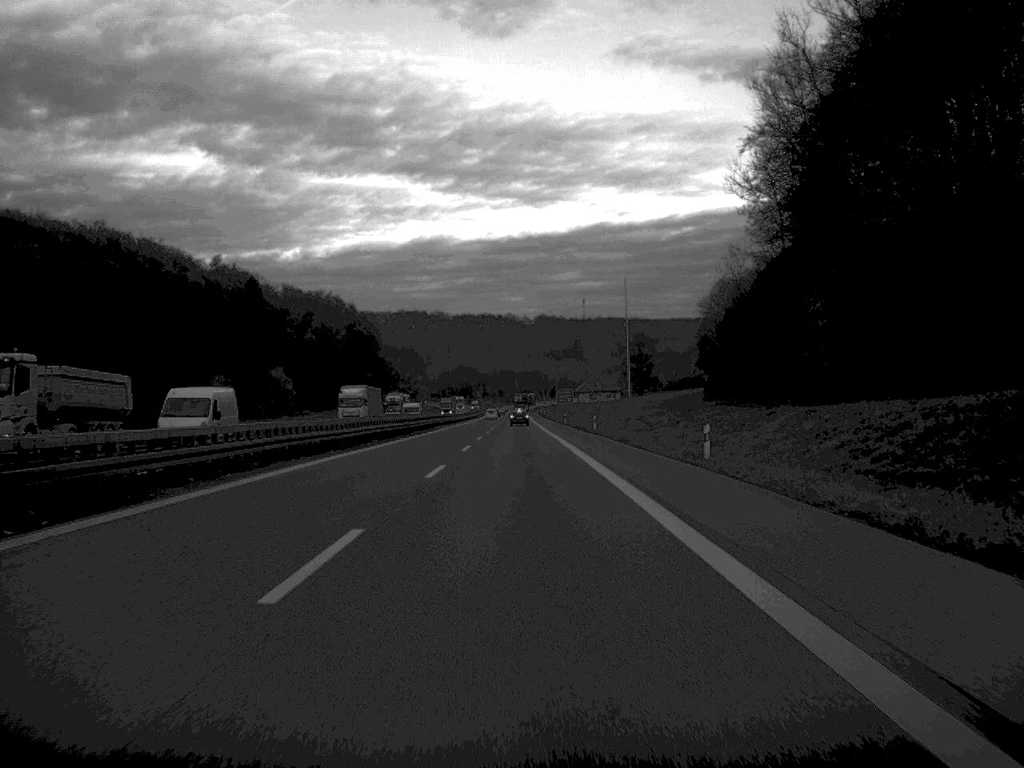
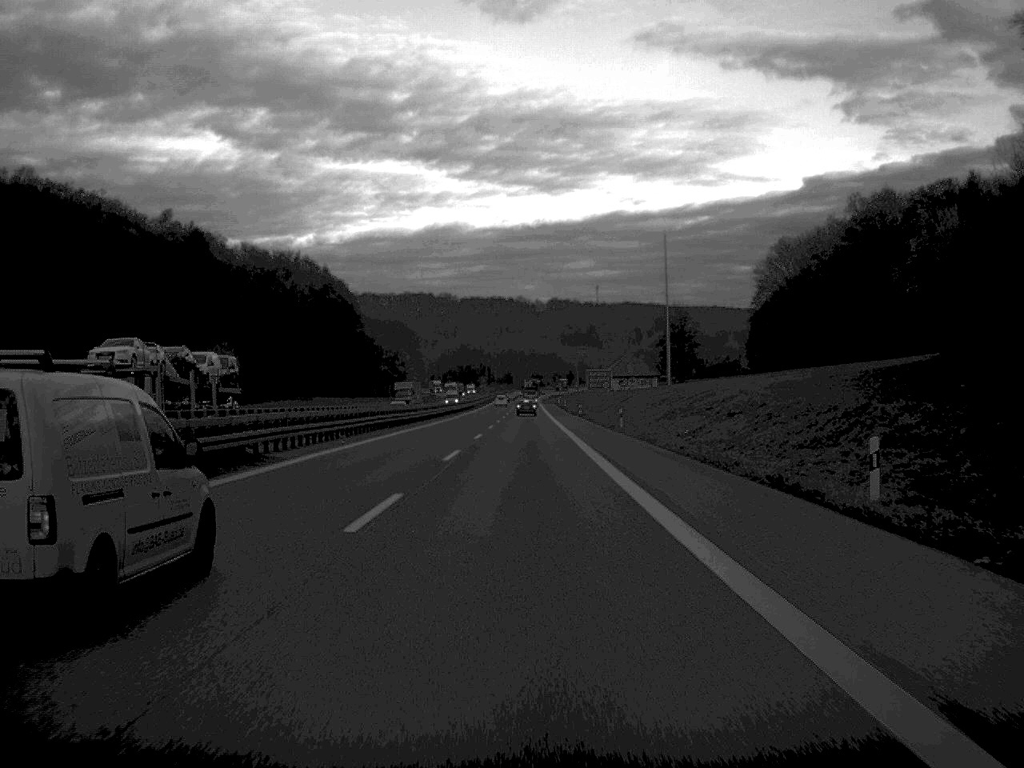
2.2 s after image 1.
(-0.4, +65.9) m; -1°
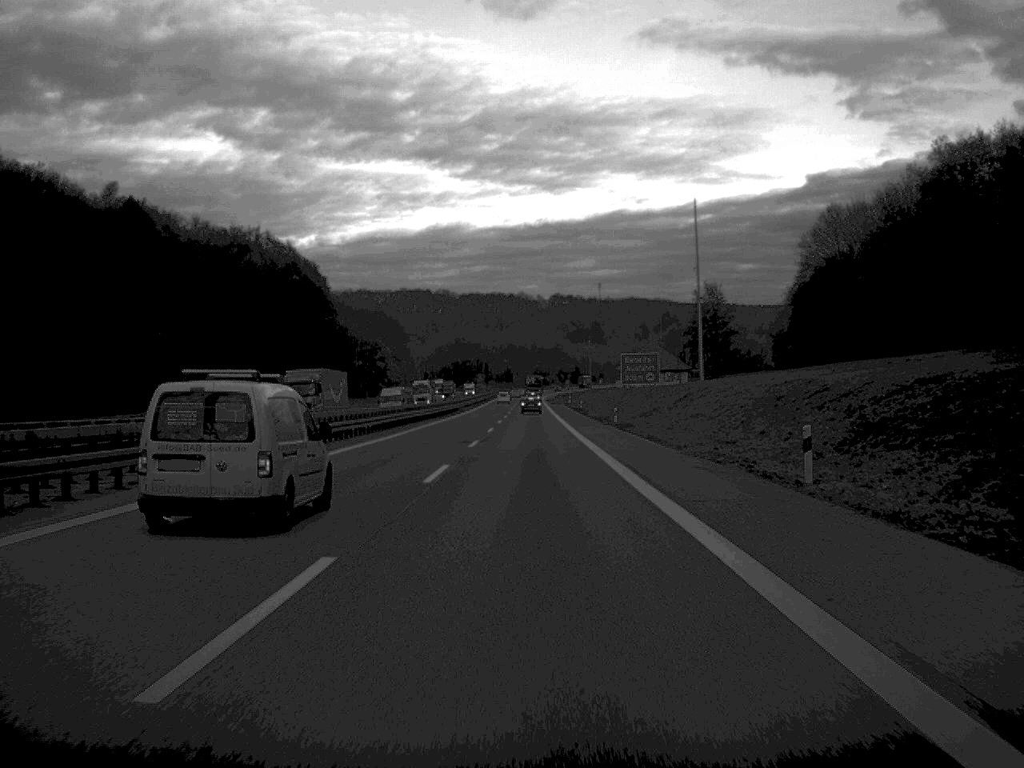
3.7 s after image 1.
(0.0, +43.8) m; 0°
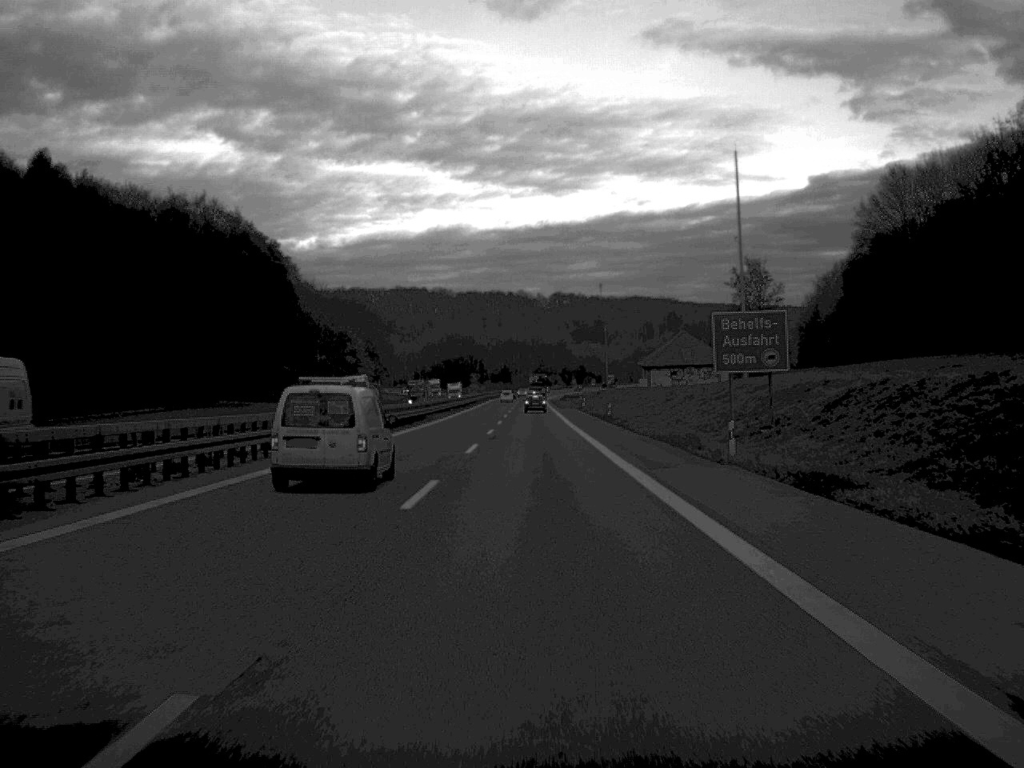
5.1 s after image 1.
(0.0, +41.7) m; 0°
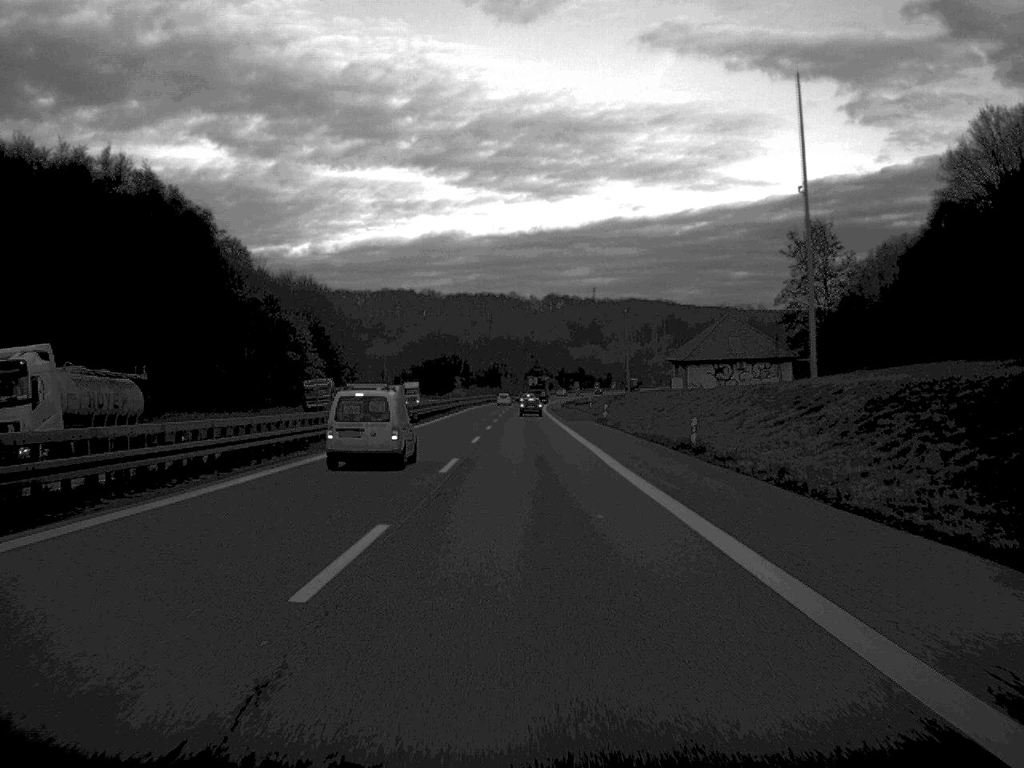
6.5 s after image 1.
(+0.1, +43.5) m; 0°
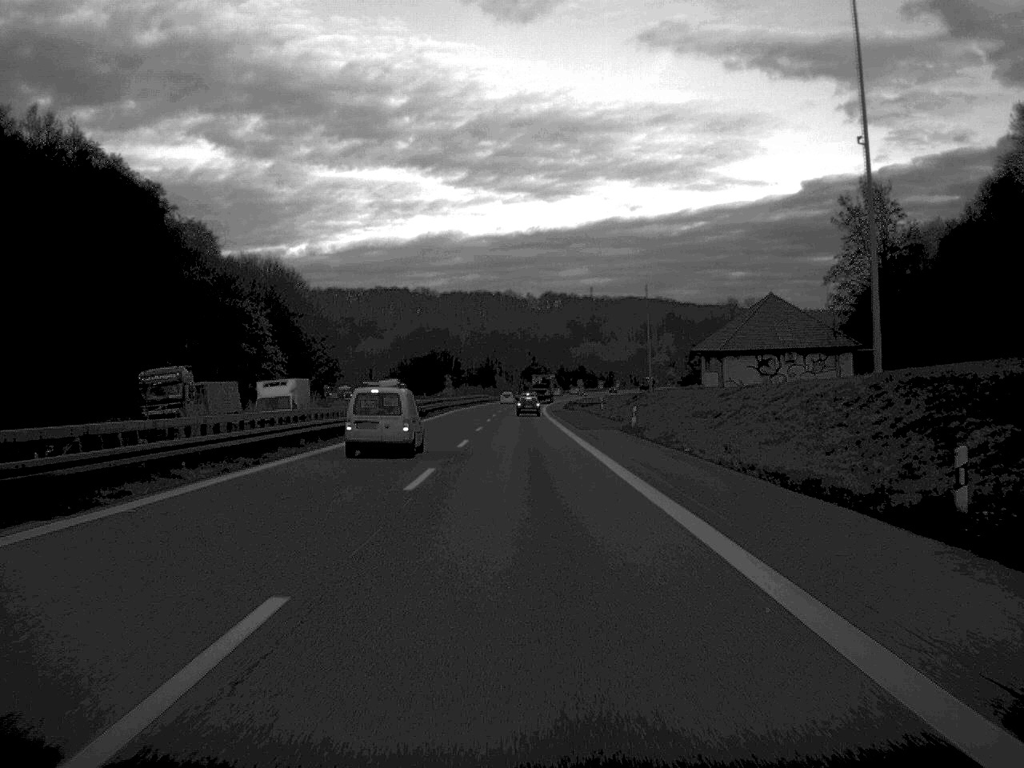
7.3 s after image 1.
(0.0, +23.7) m; 0°
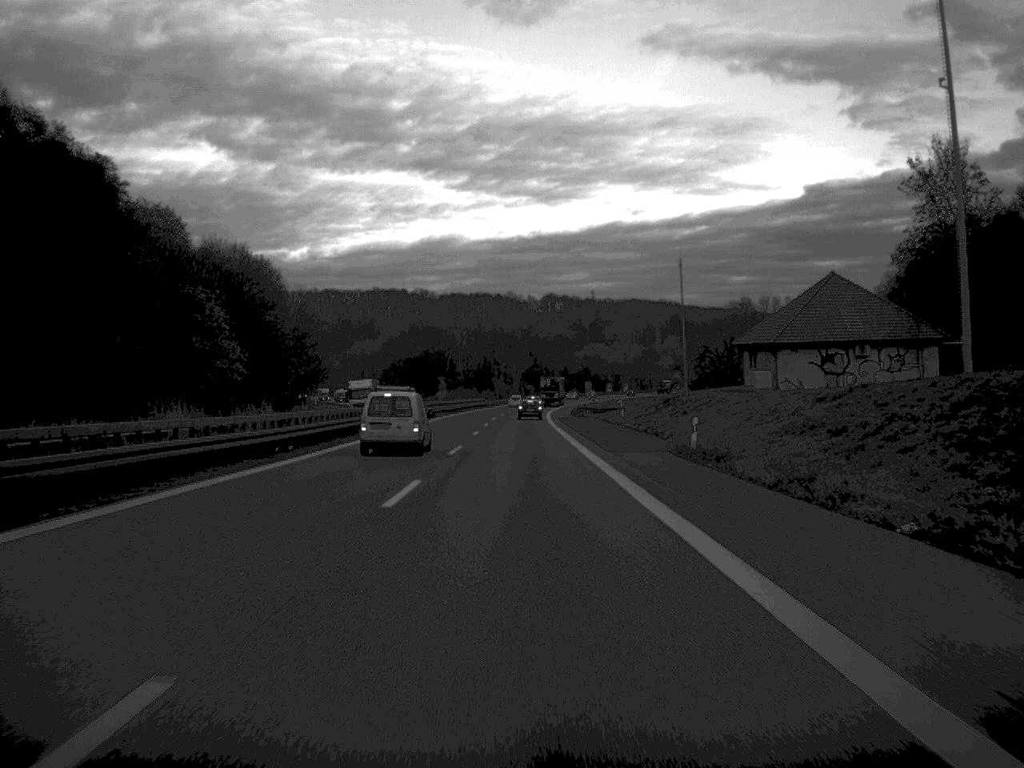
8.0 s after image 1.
(0.0, +20.7) m; 0°
